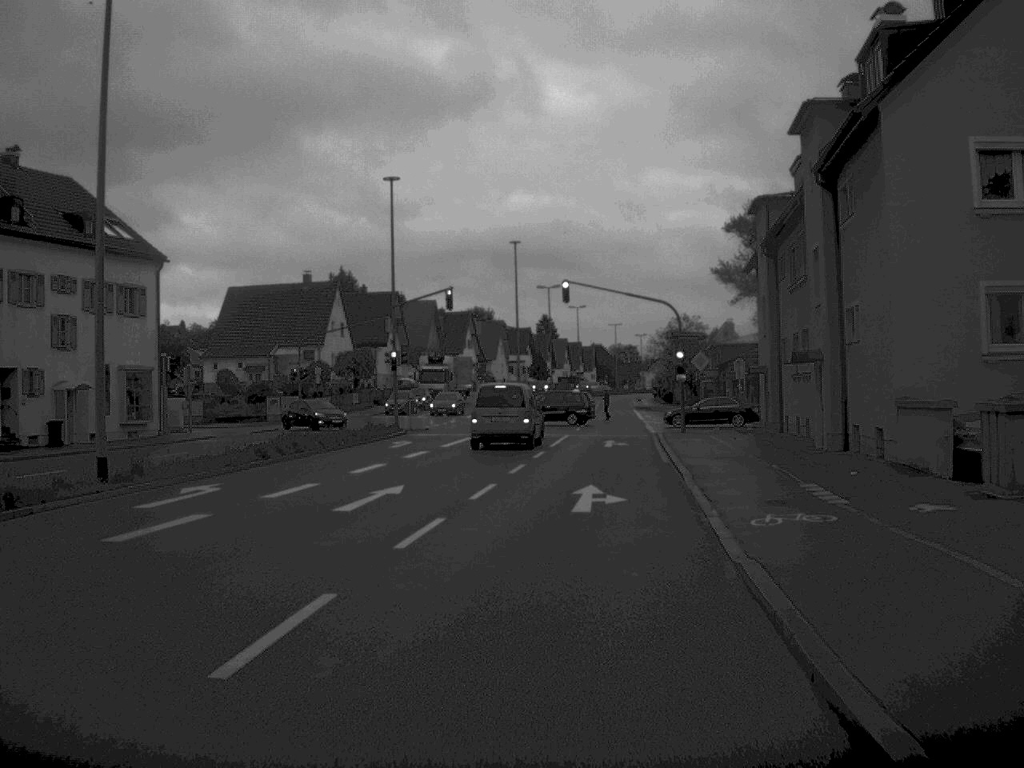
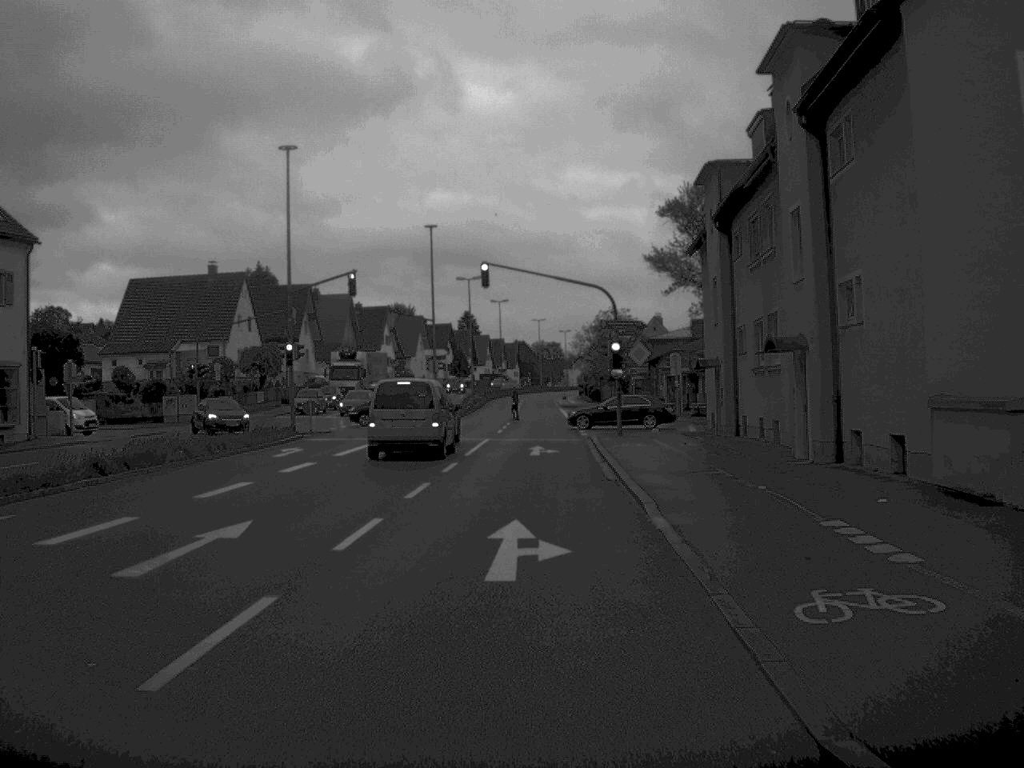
(+0.2, +6.2) m; +3°
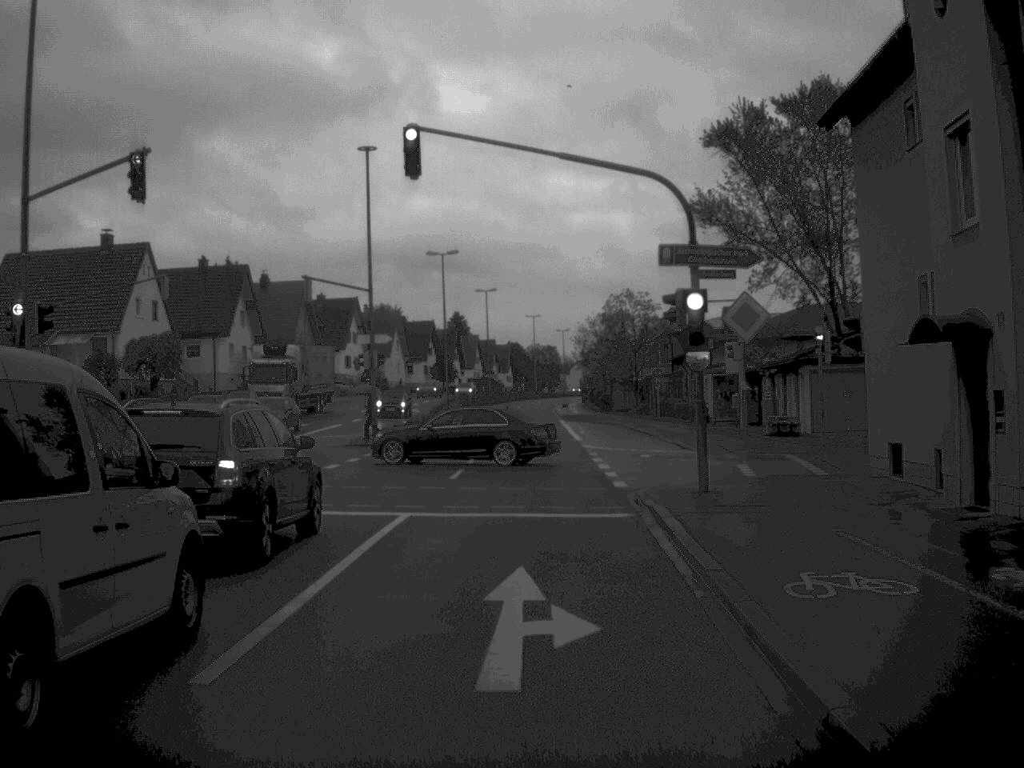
(+0.2, +23.4) m; 0°
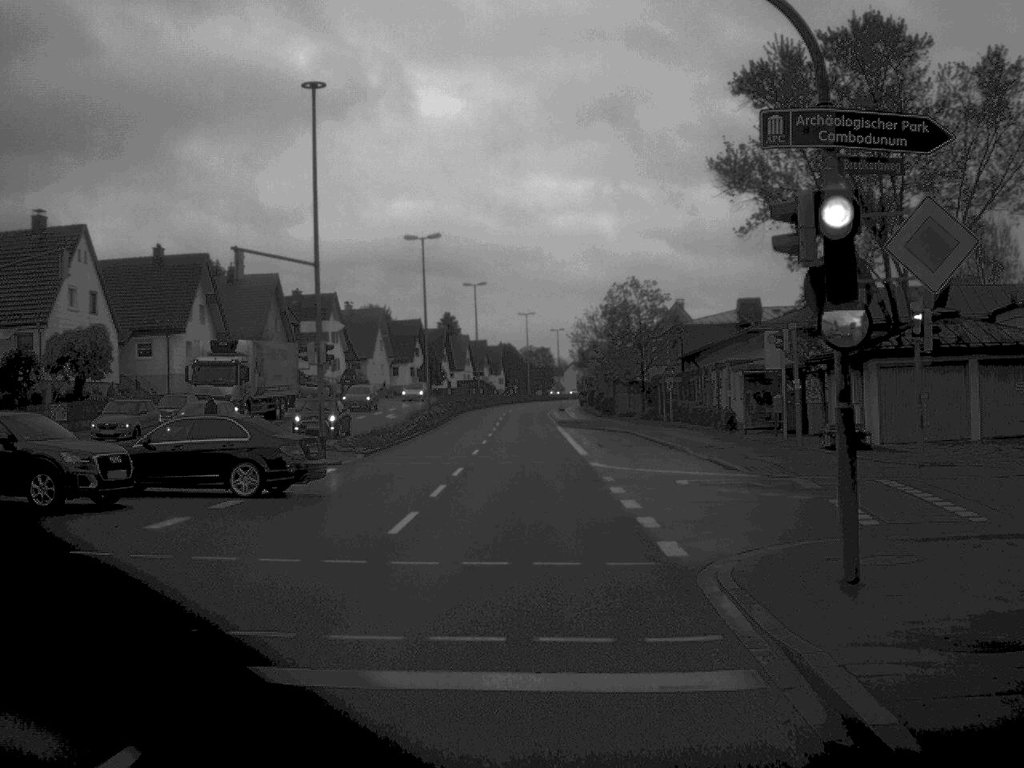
(0.0, +9.8) m; 0°
